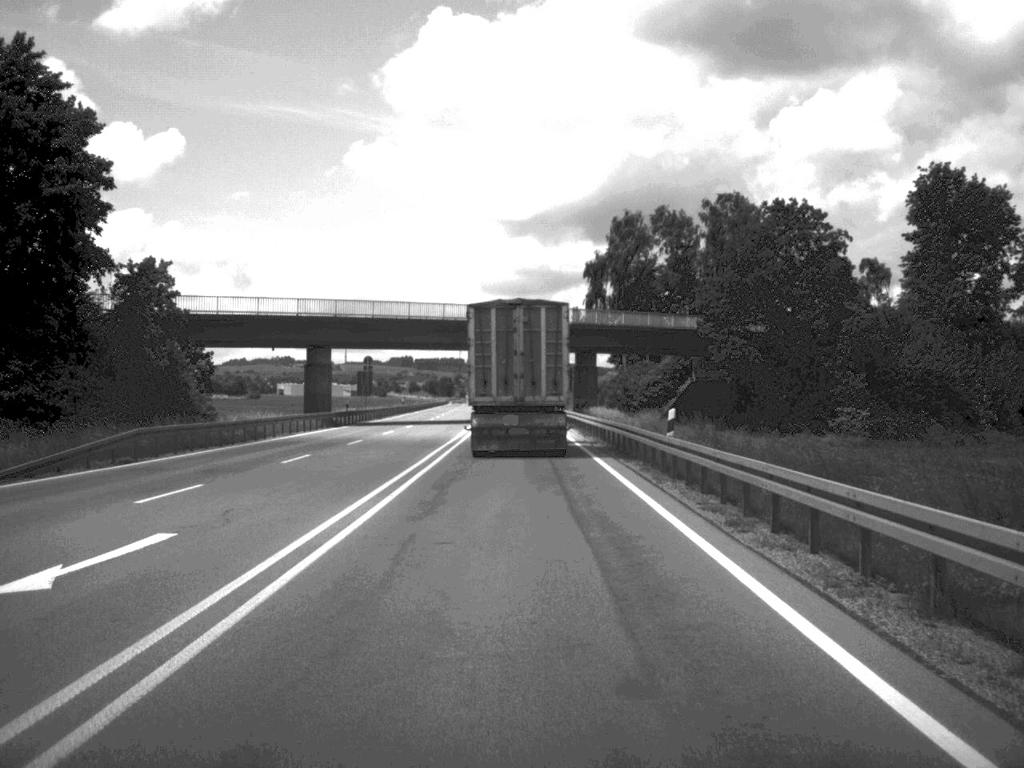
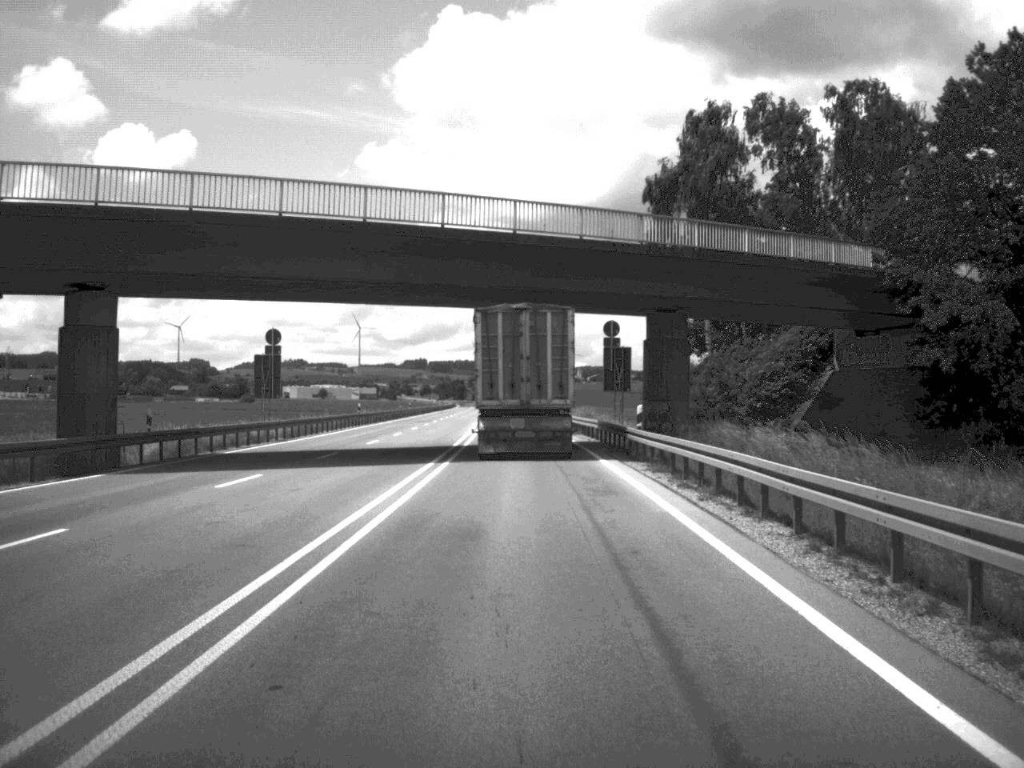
(-0.4, +43.6) m; -1°
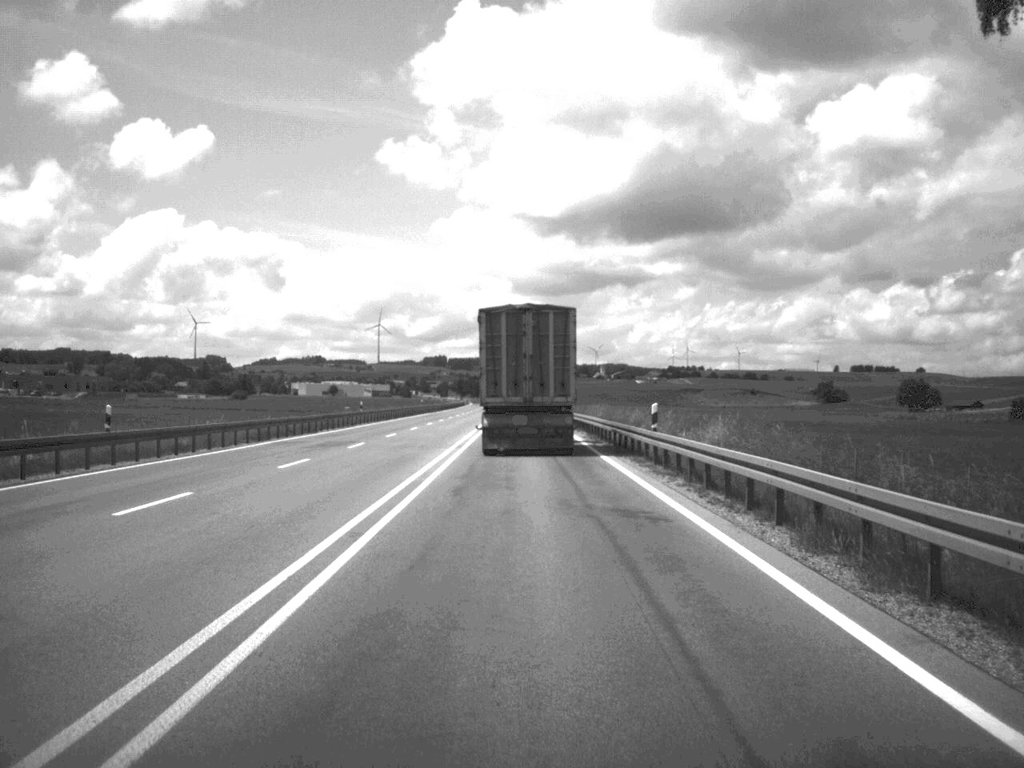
(-0.6, +54.2) m; -1°
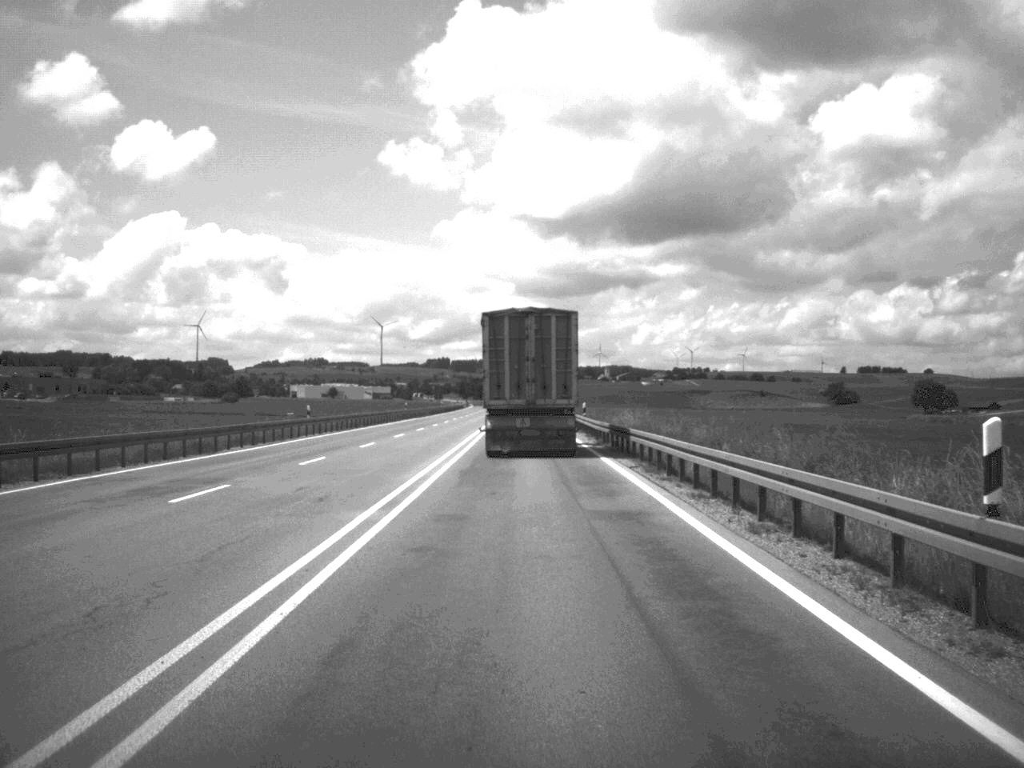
(0.0, +21.0) m; 0°
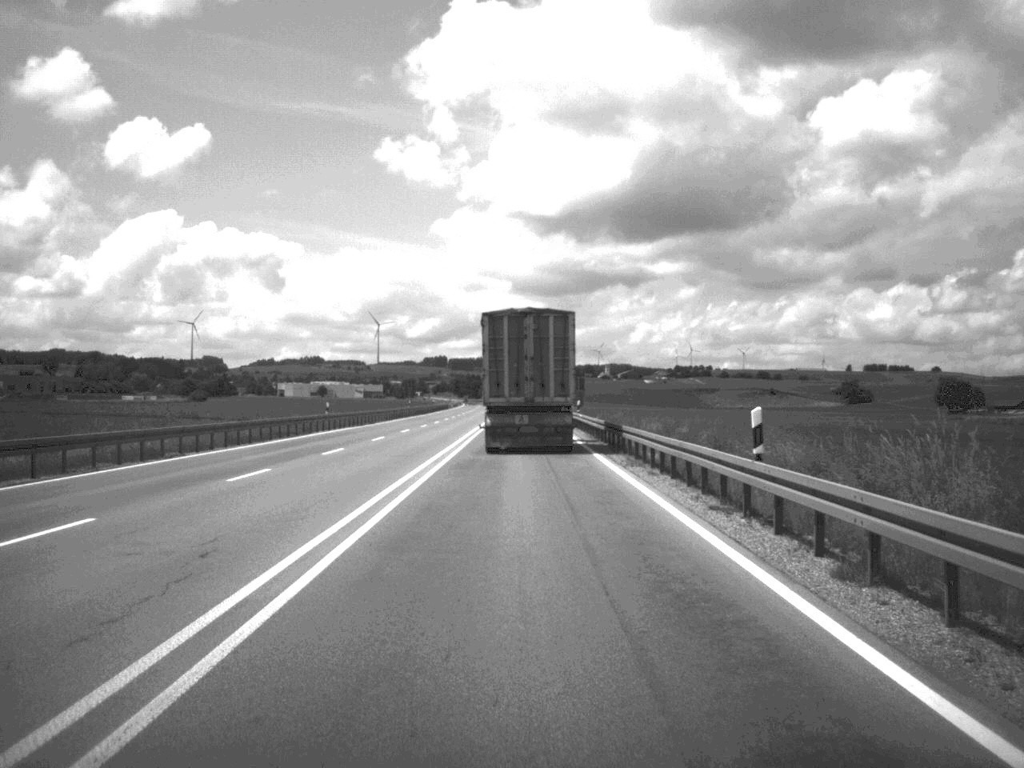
(-0.1, +43.3) m; 0°
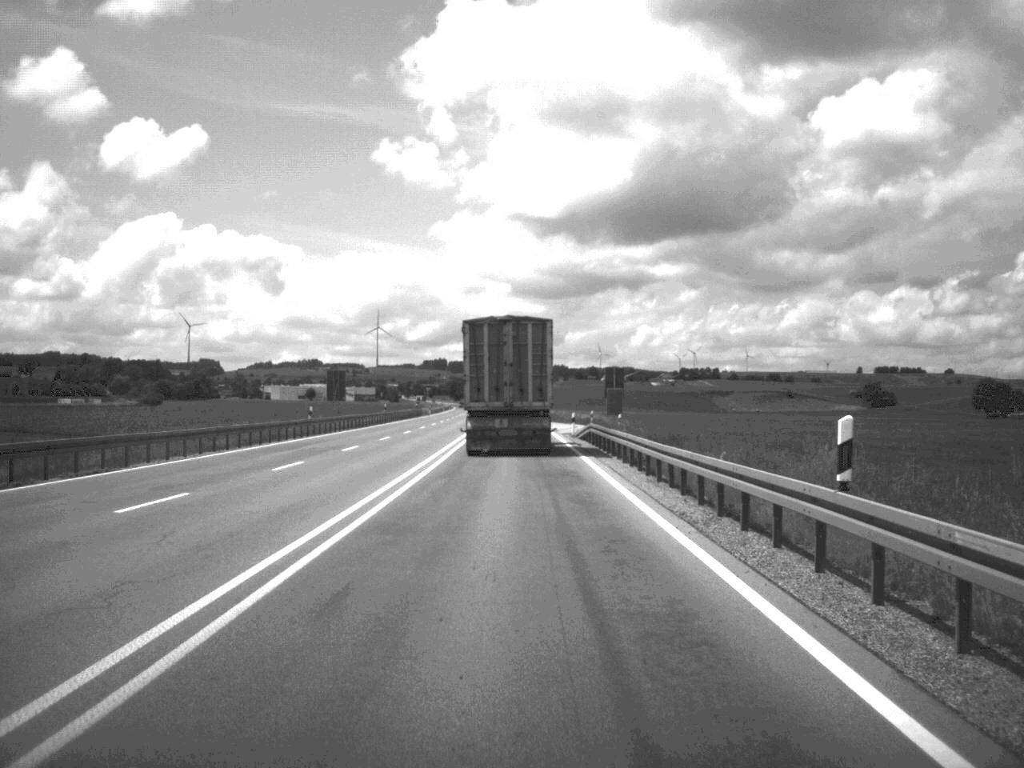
(-0.1, +53.9) m; 0°
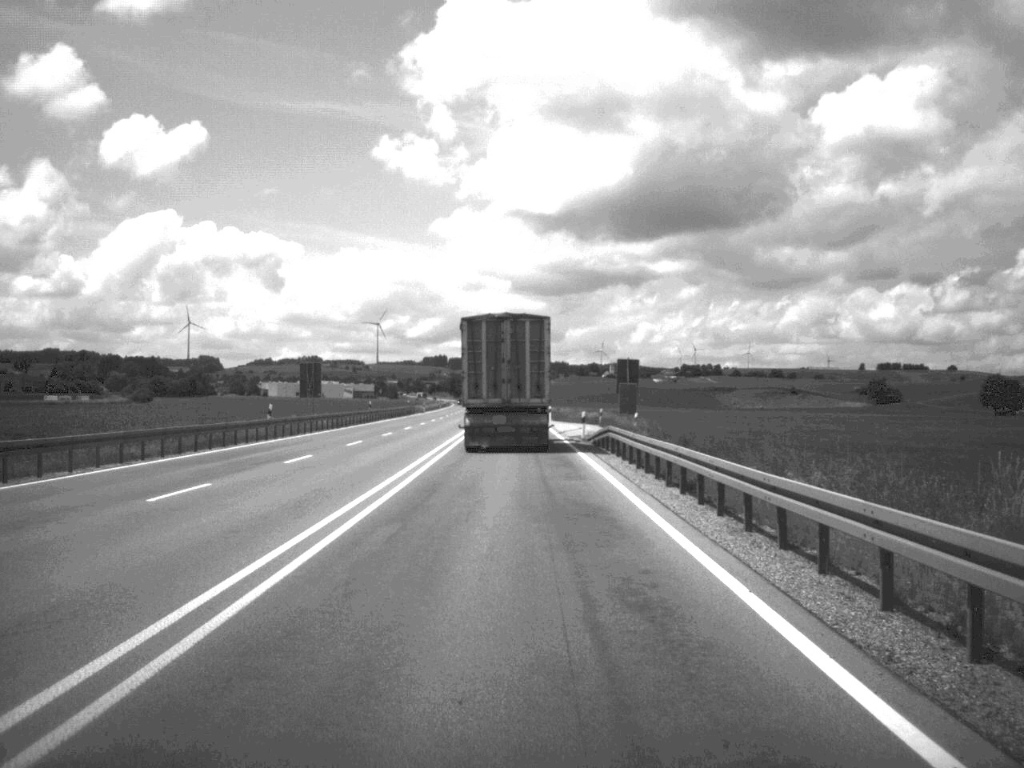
(0.0, +10.2) m; 0°
